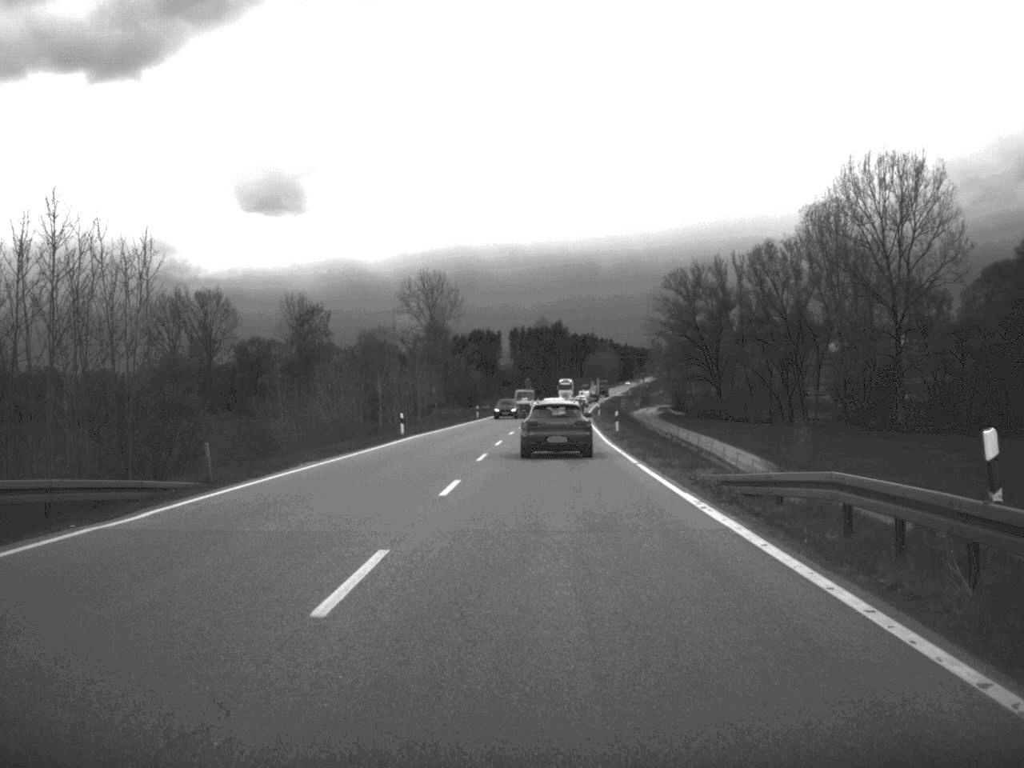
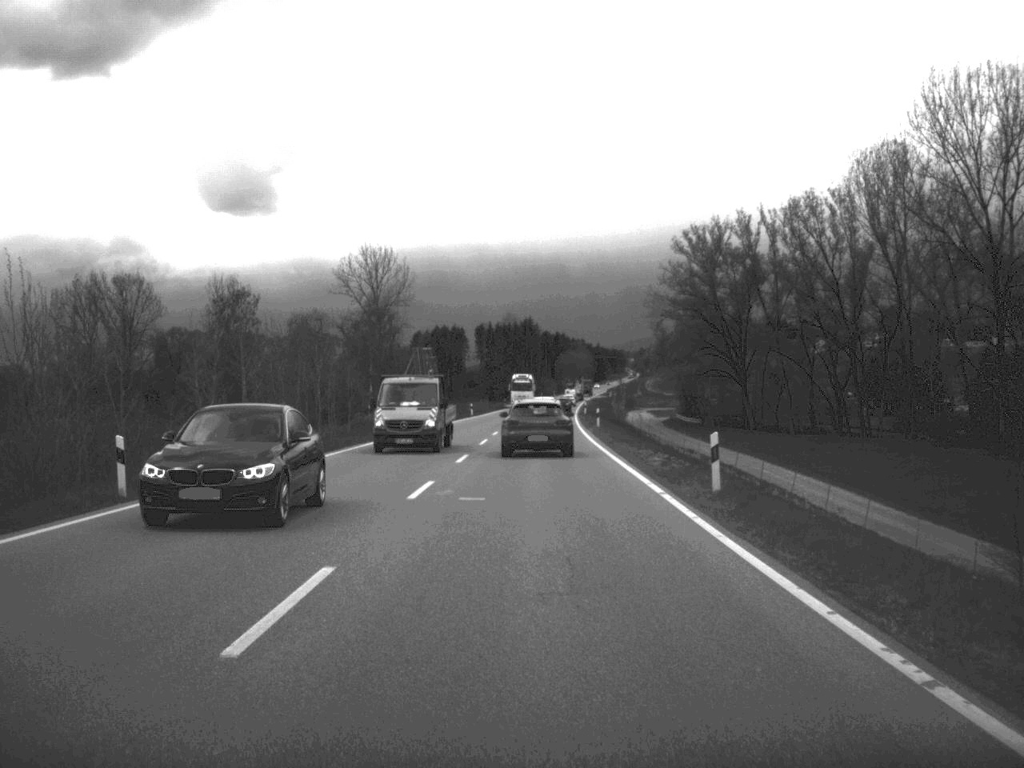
(+0.5, +36.9) m; +1°
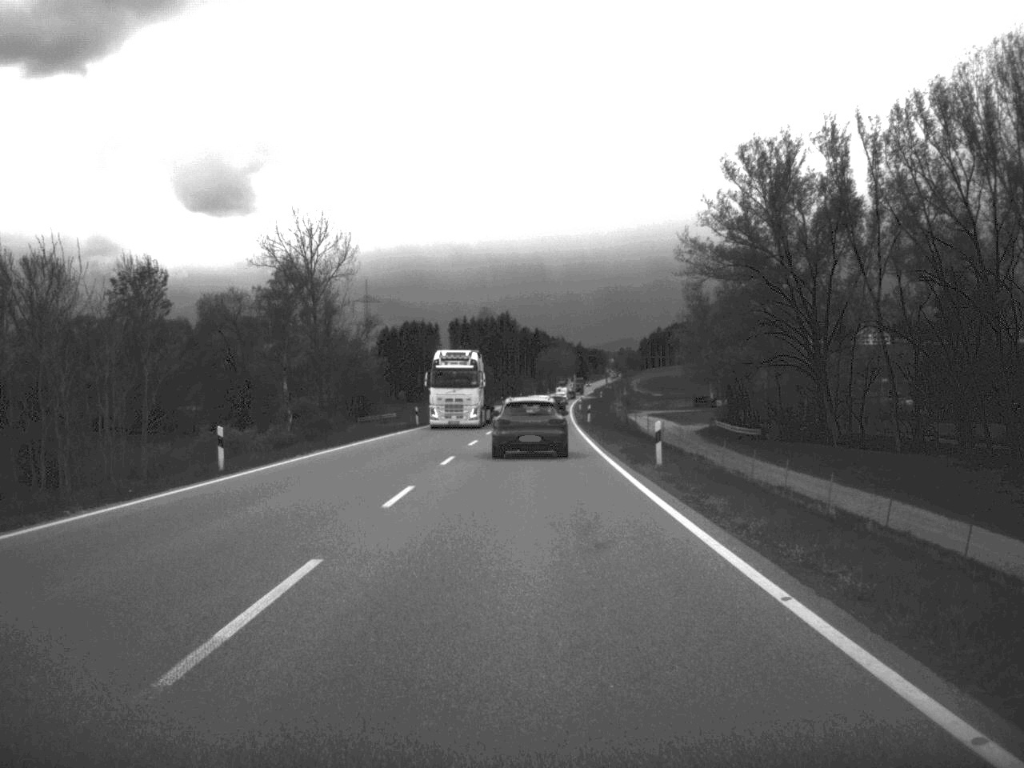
(+0.2, +36.8) m; +1°
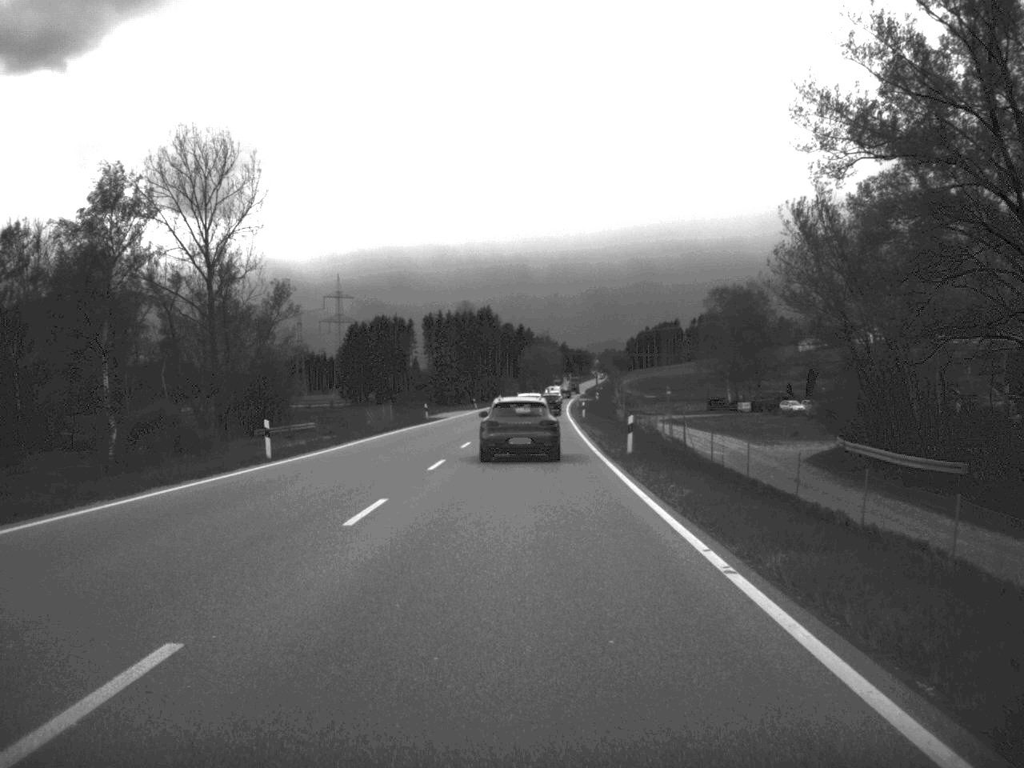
(+0.3, +37.7) m; +1°
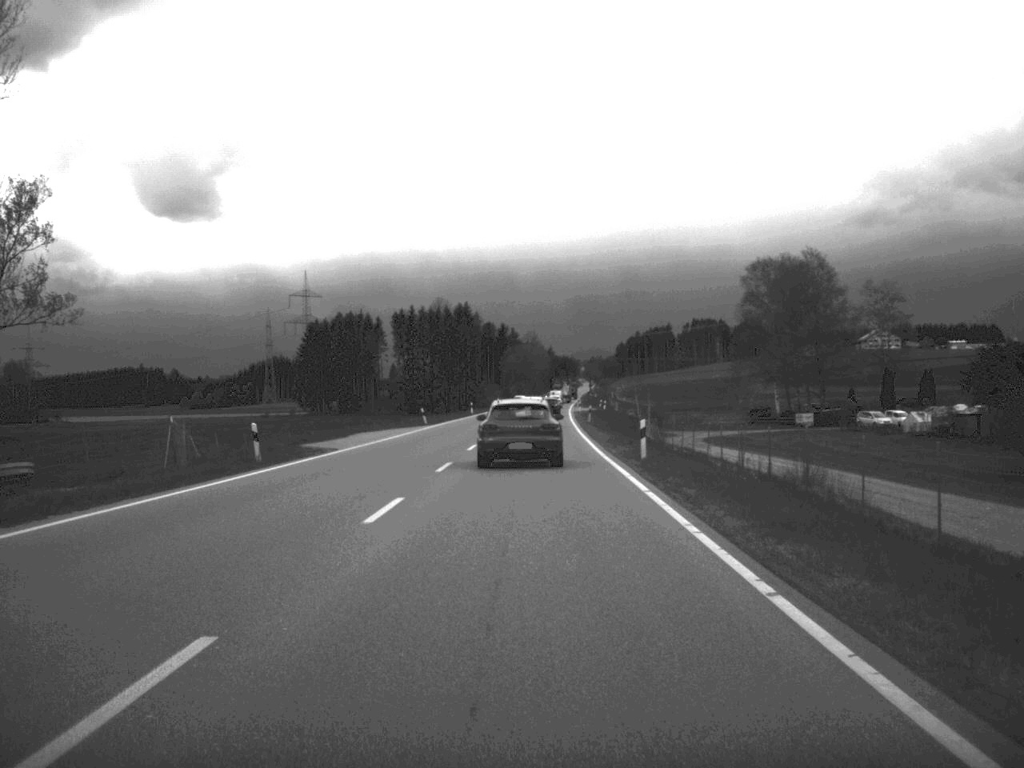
(+0.2, +46.9) m; +1°
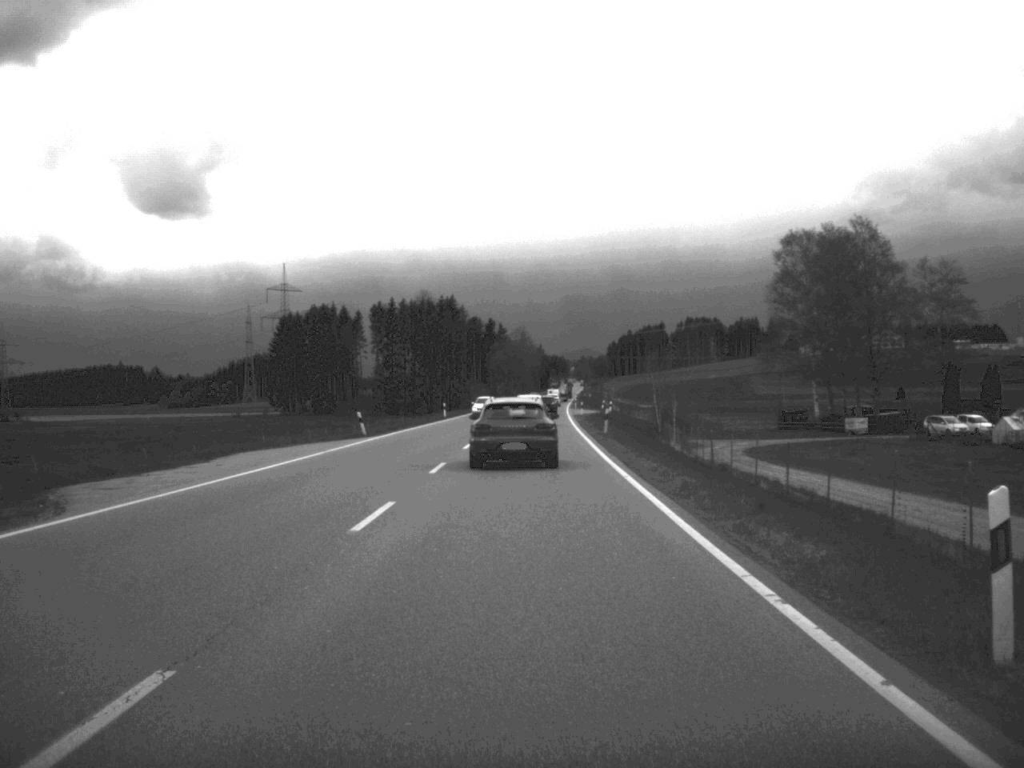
(+0.1, +24.6) m; 0°
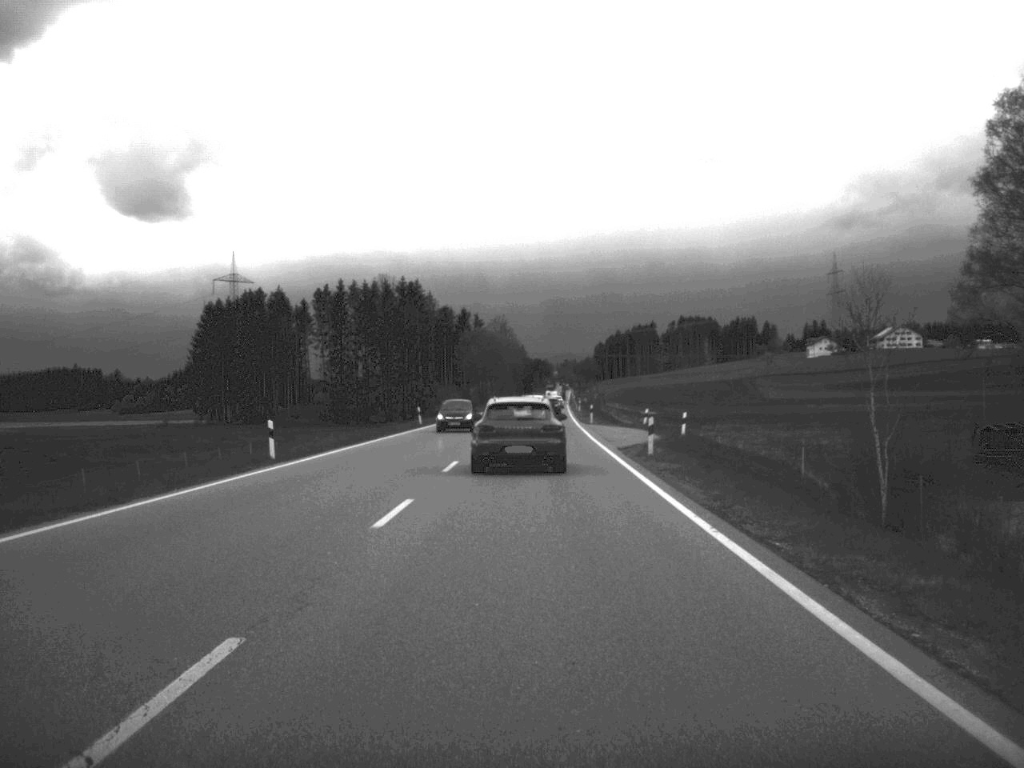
(+0.2, +58.5) m; +1°
